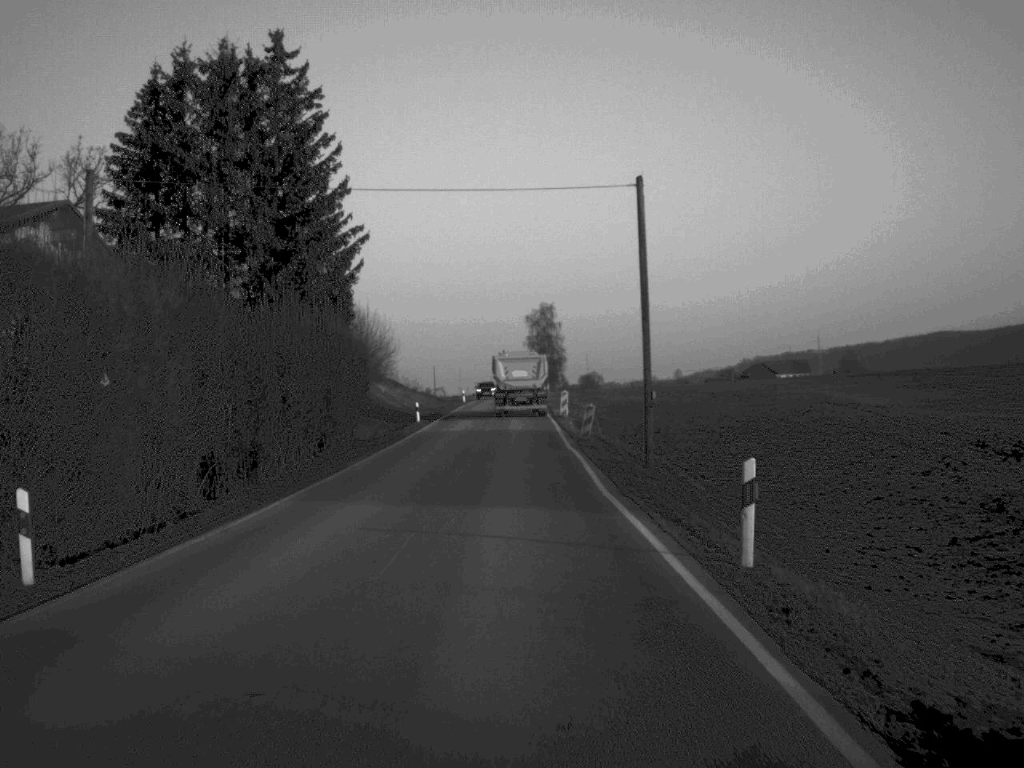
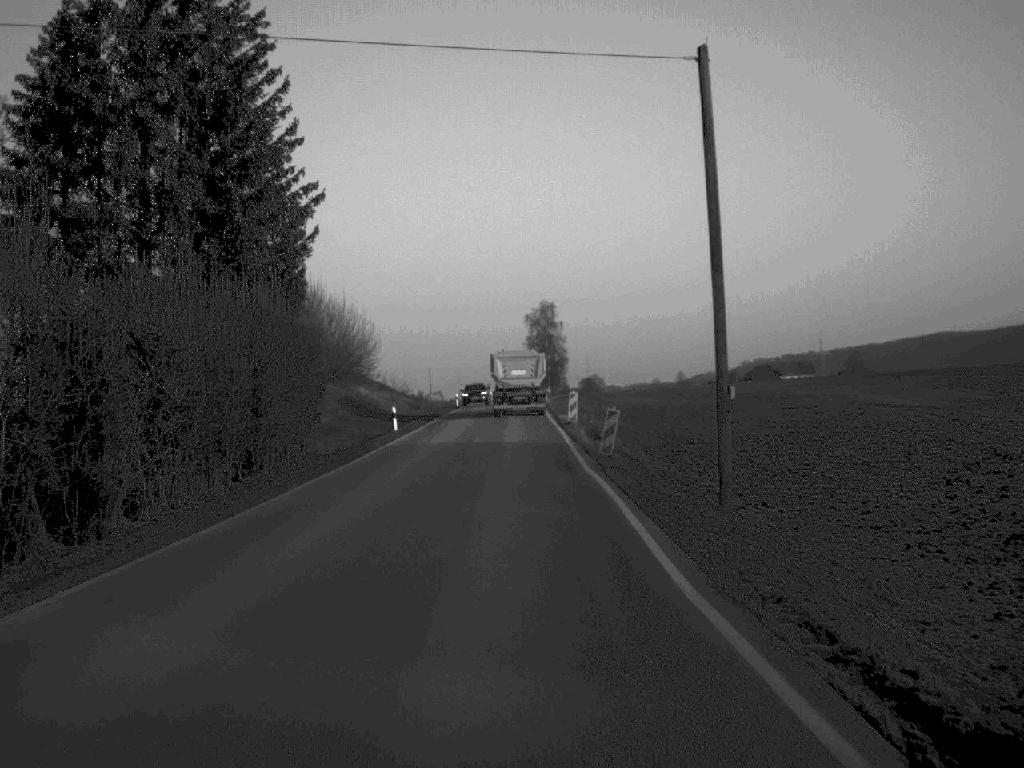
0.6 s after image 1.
(0.0, +10.8) m; 0°
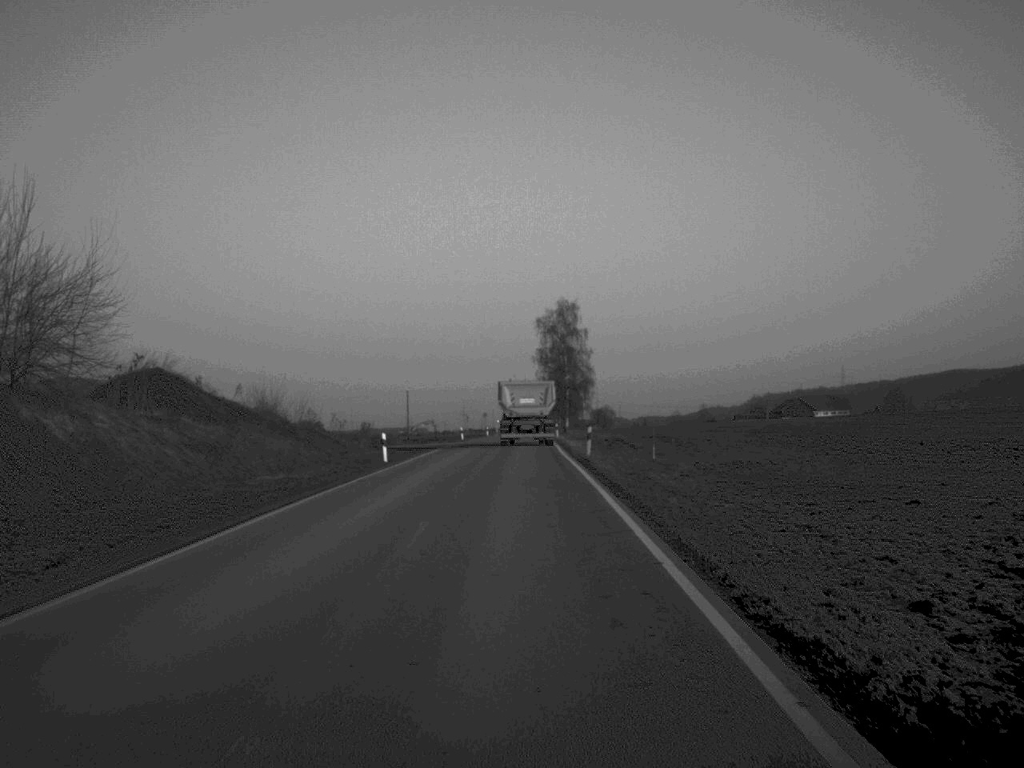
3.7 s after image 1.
(-0.3, +56.3) m; 0°
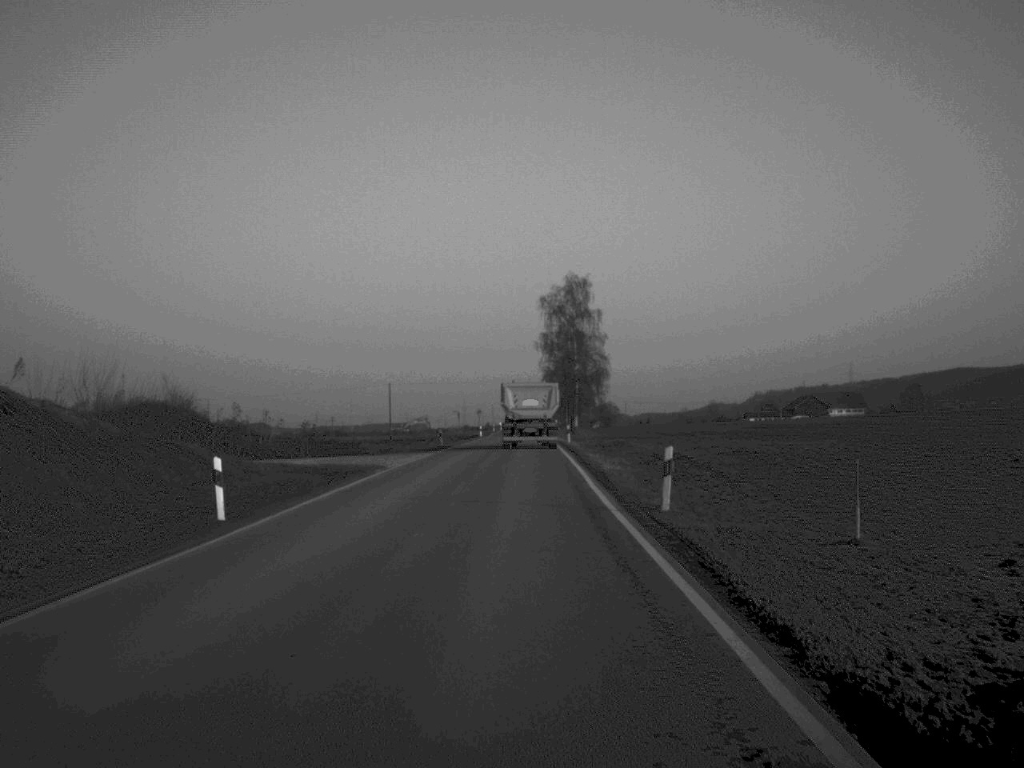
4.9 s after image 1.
(0.0, +24.0) m; 0°
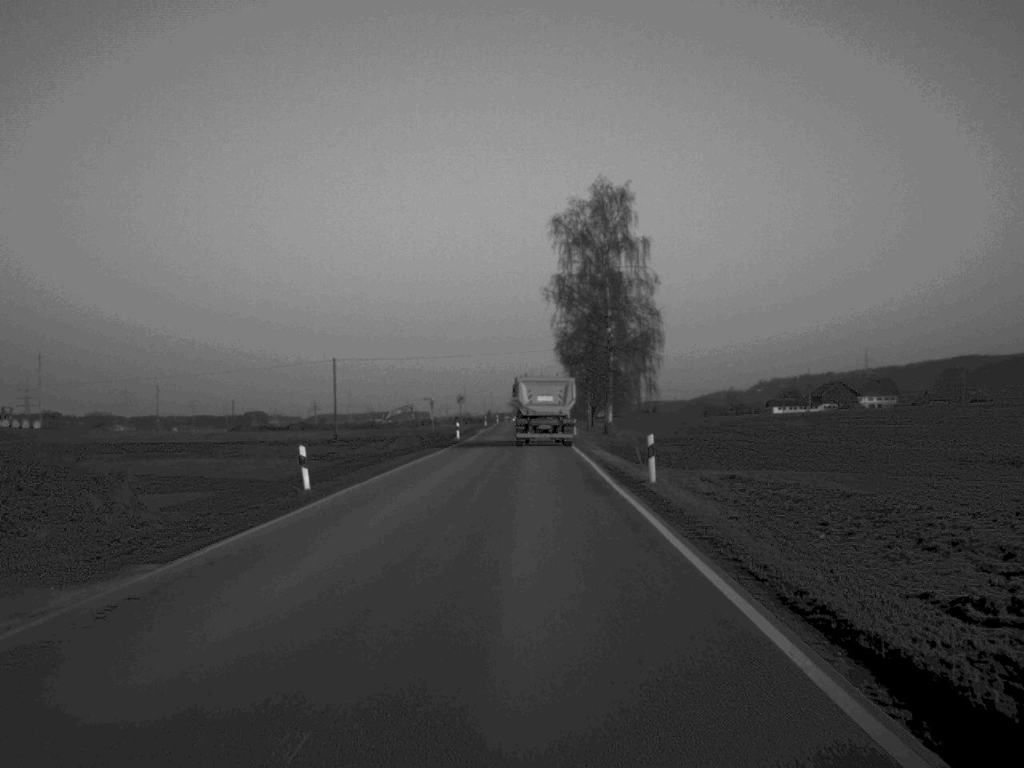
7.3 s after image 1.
(-0.1, +45.0) m; 0°
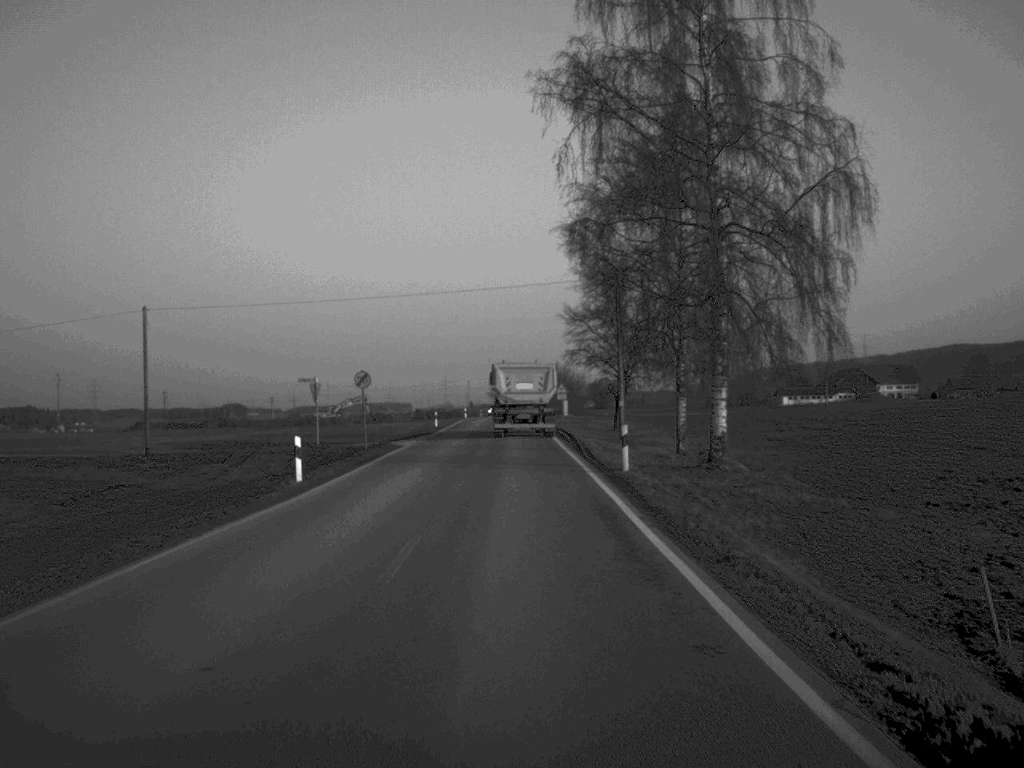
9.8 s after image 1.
(+0.4, +48.7) m; +1°
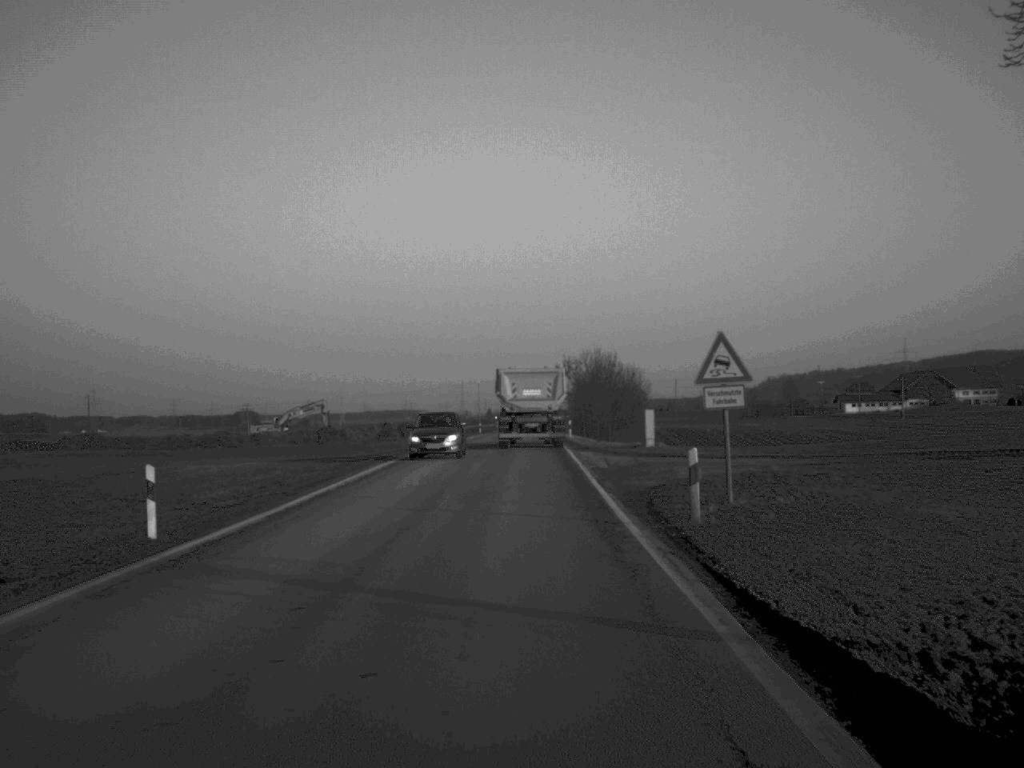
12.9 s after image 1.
(-0.3, +61.0) m; -1°
